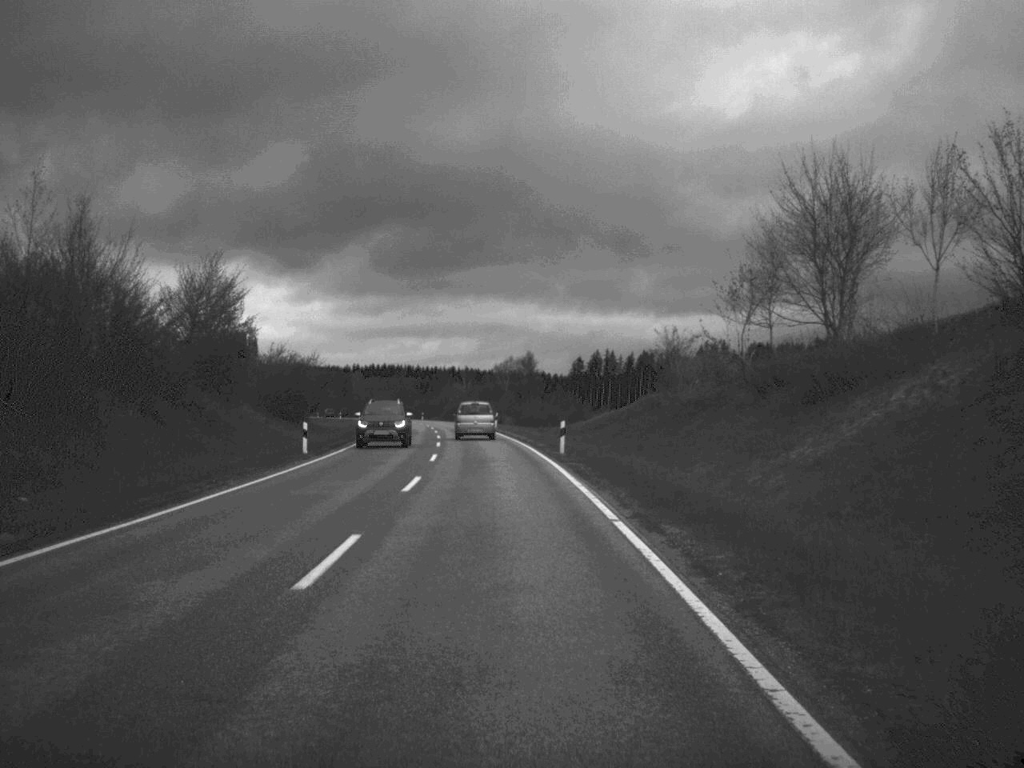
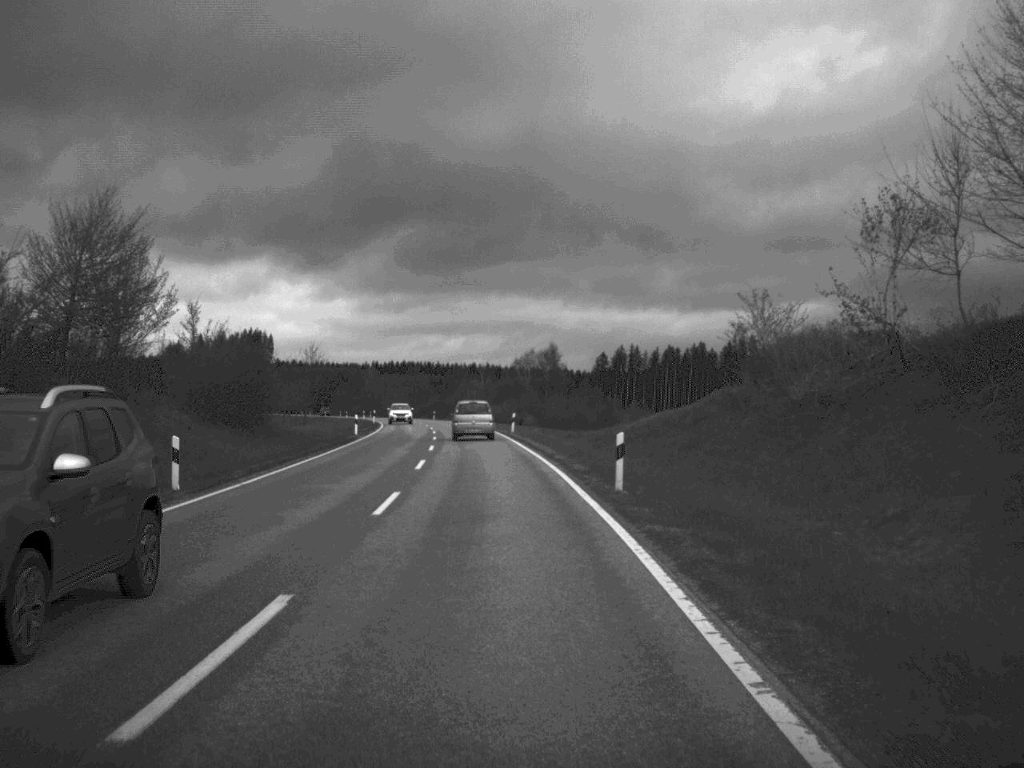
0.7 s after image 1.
(-0.1, +16.3) m; -1°
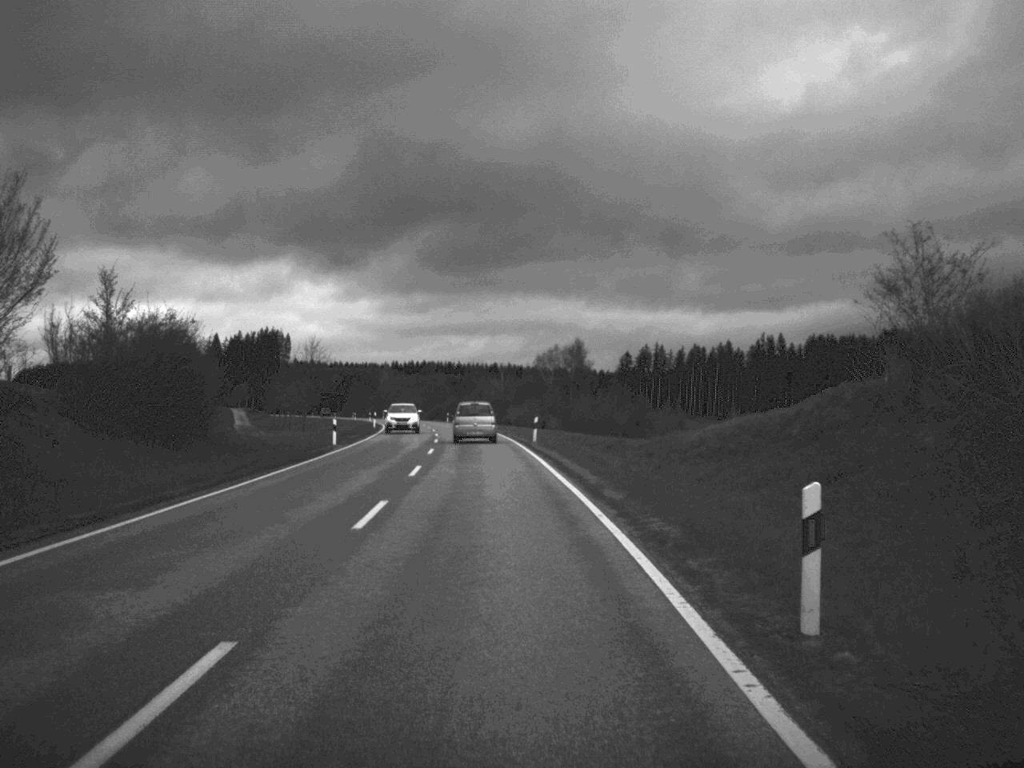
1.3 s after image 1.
(-0.1, +13.5) m; -1°
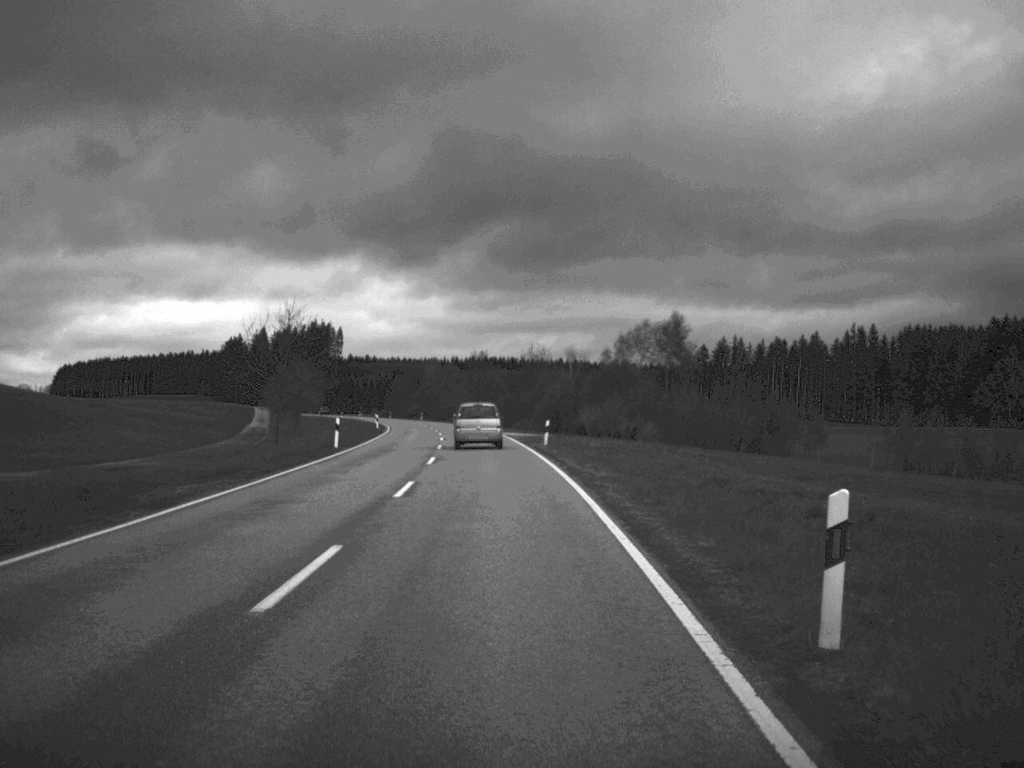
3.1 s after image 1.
(-1.1, +41.2) m; -3°
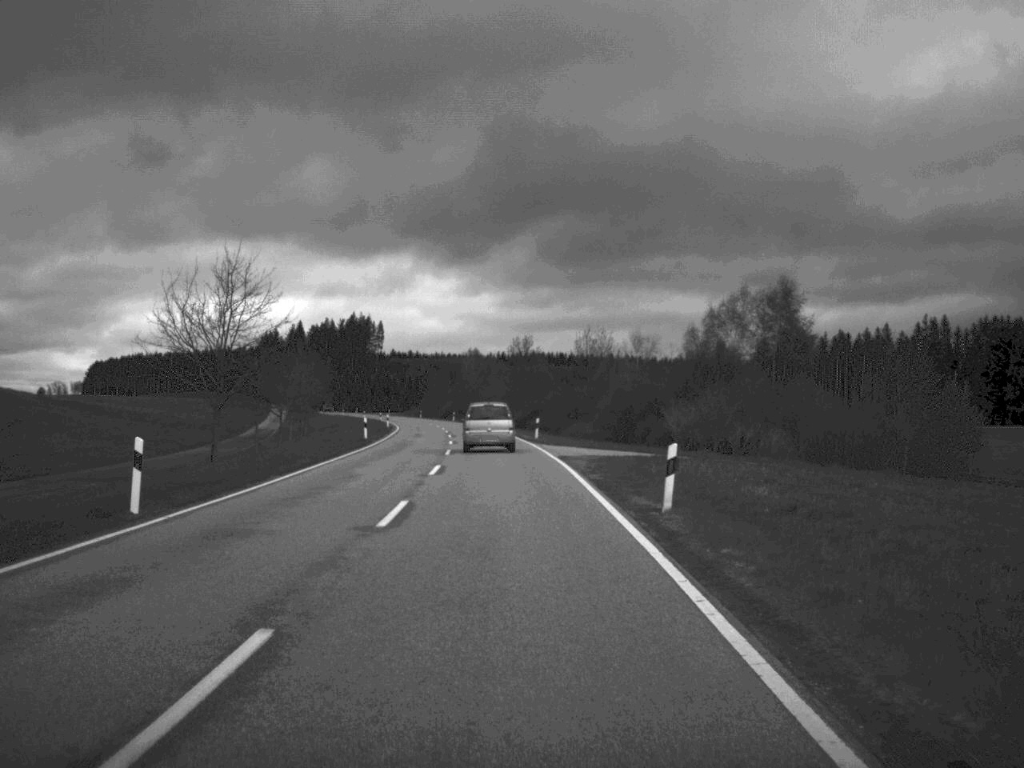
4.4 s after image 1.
(-0.6, +28.5) m; -2°
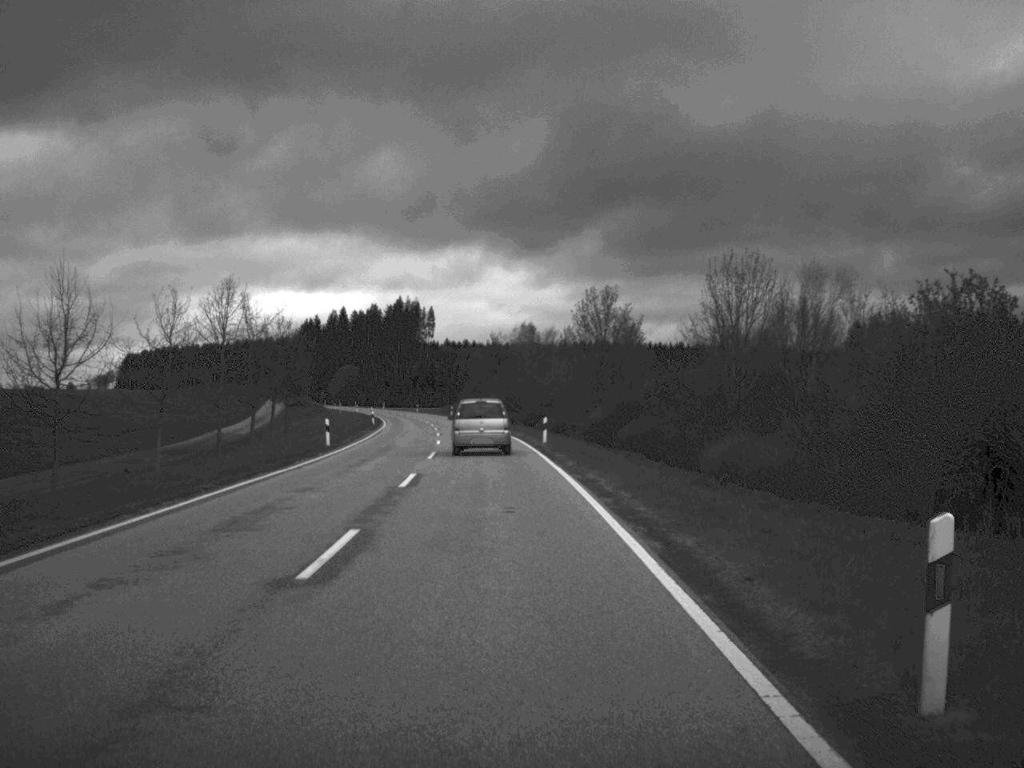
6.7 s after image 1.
(-1.2, +51.6) m; -3°
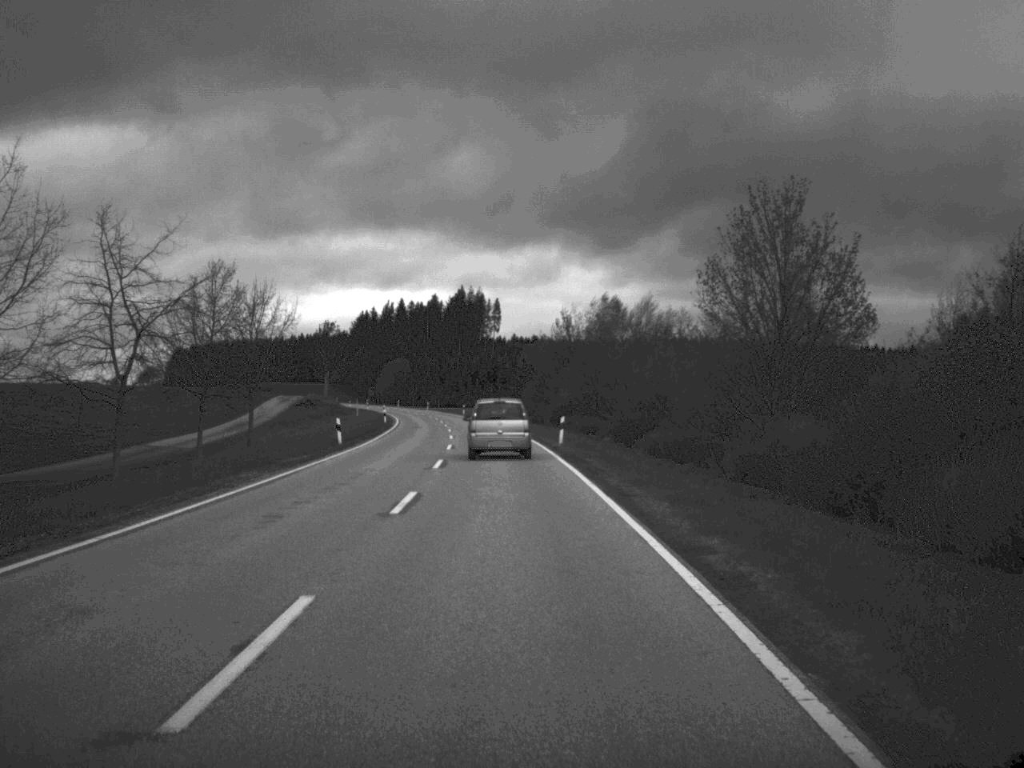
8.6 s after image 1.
(-1.2, +40.4) m; -3°
